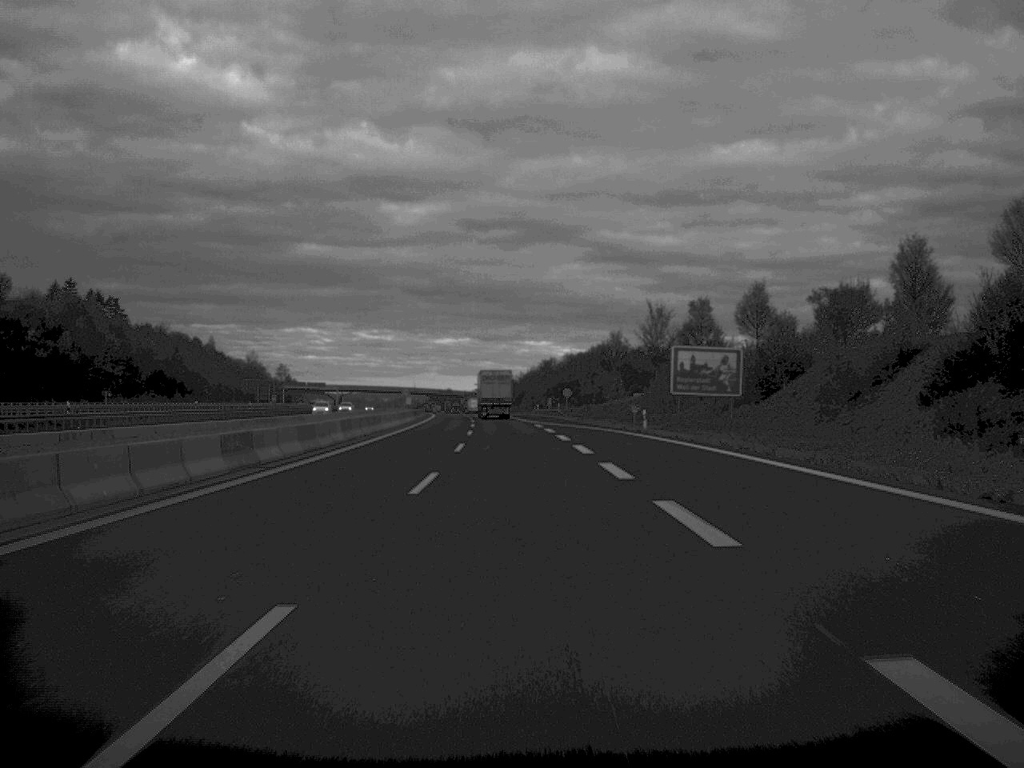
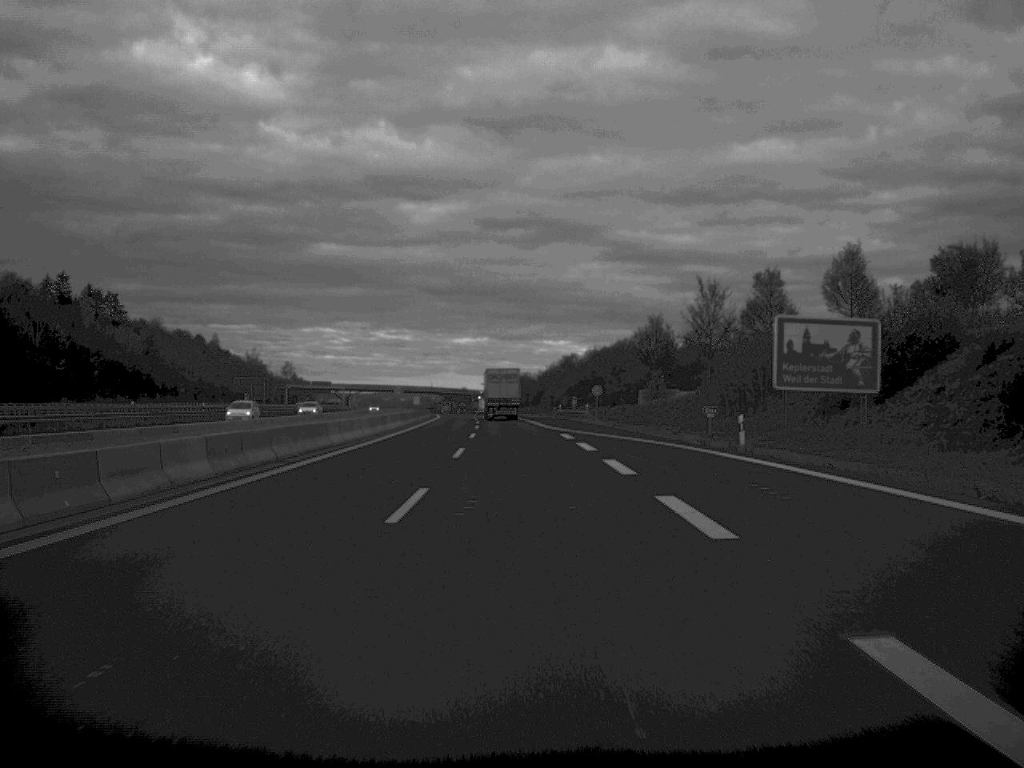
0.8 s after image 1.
(-0.2, +23.5) m; -1°
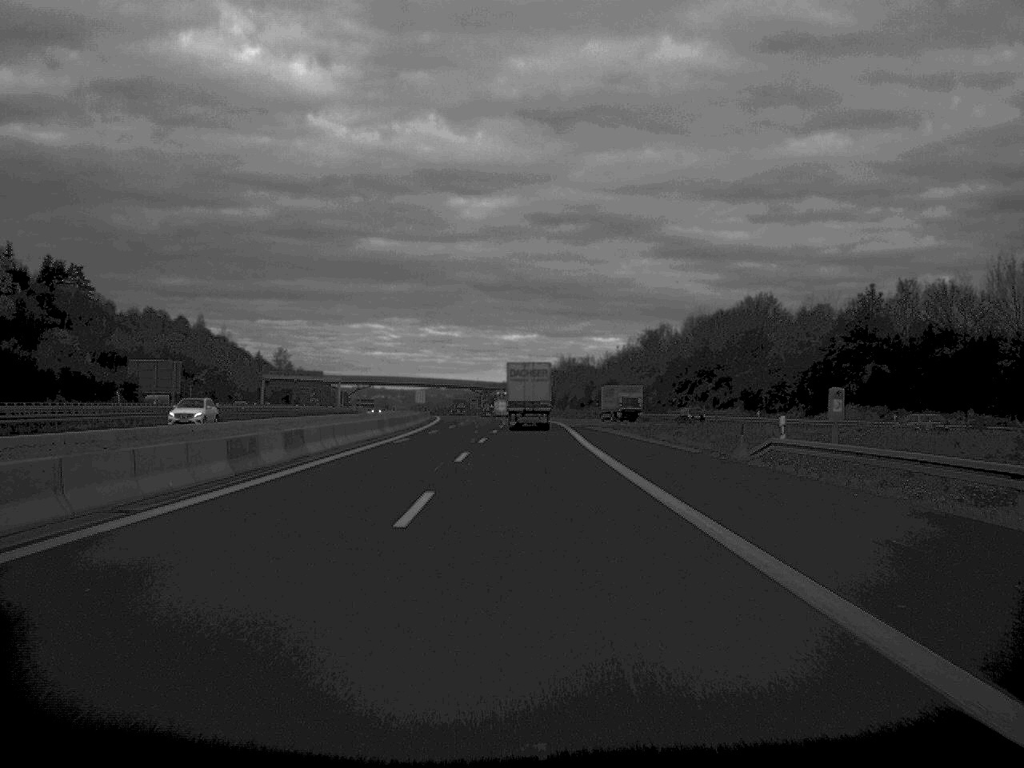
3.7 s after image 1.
(-1.8, +89.5) m; -2°
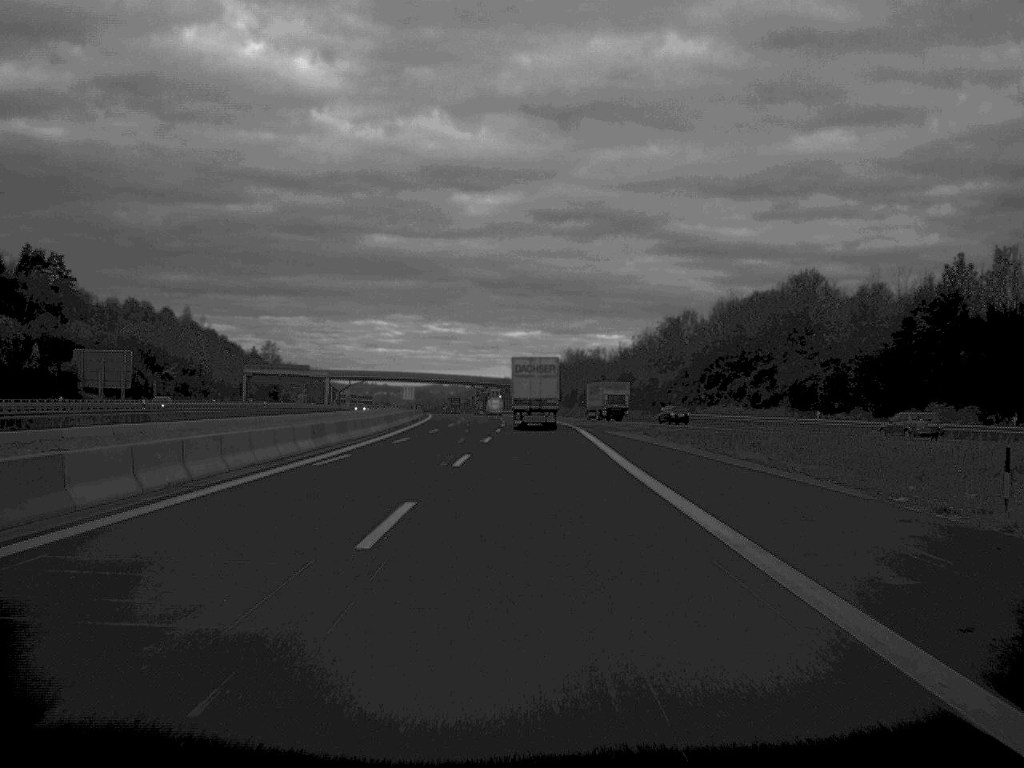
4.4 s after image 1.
(0.0, +20.6) m; 0°
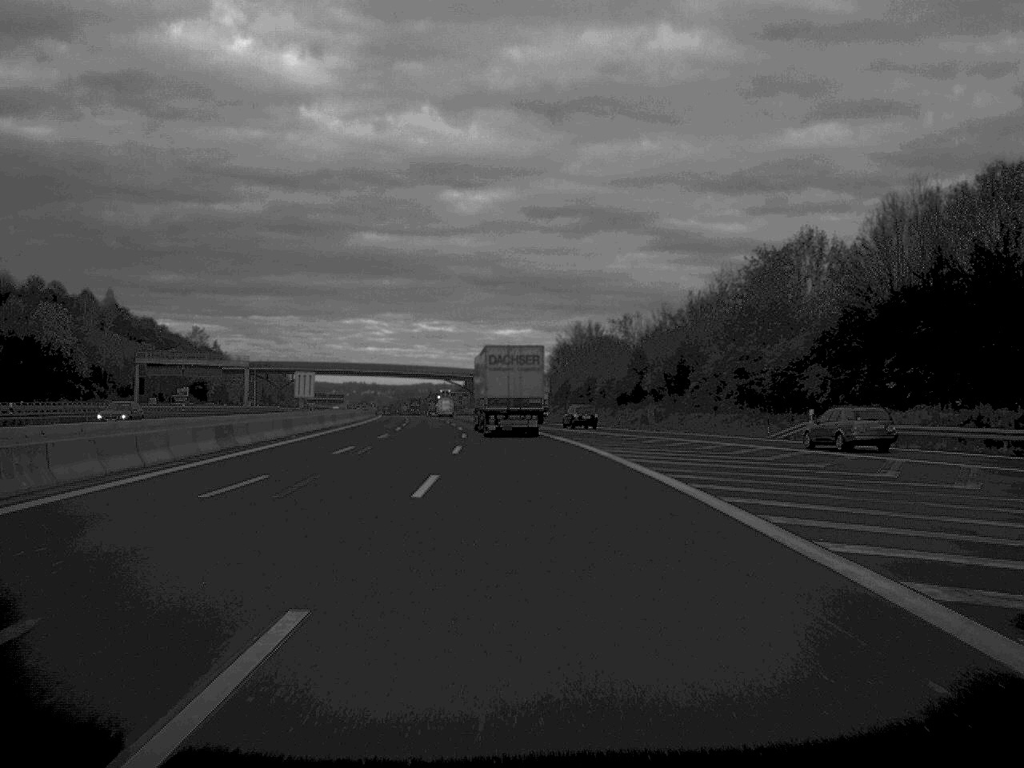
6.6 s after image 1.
(+0.2, +63.5) m; 0°
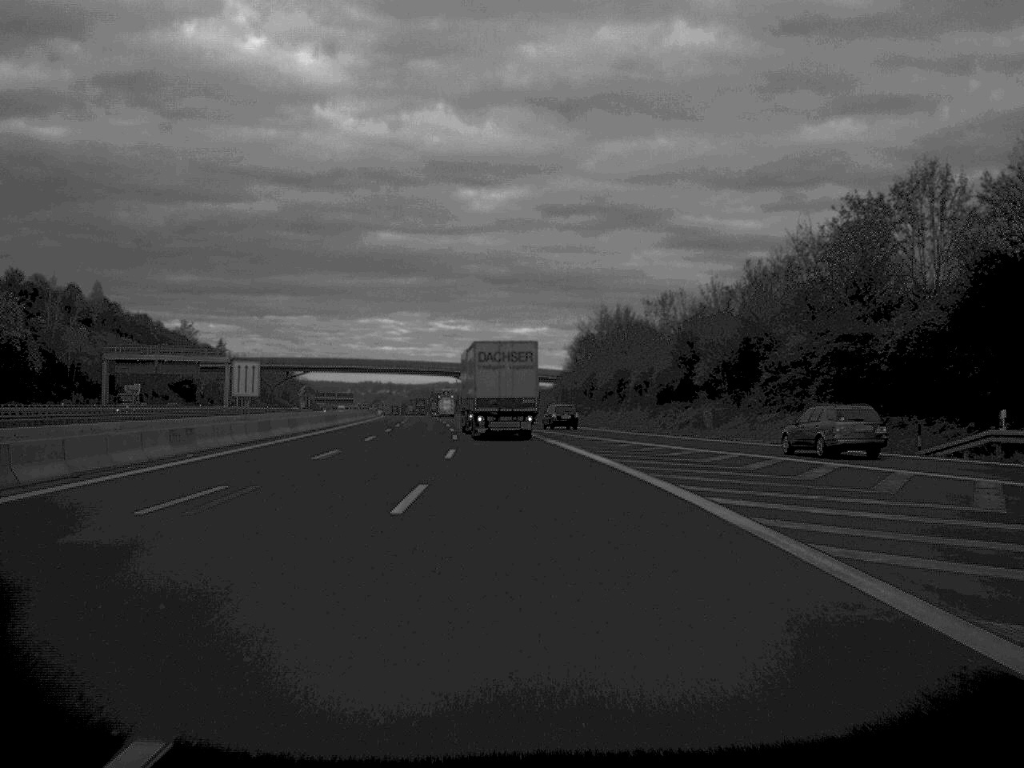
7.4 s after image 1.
(-0.1, +21.5) m; -1°
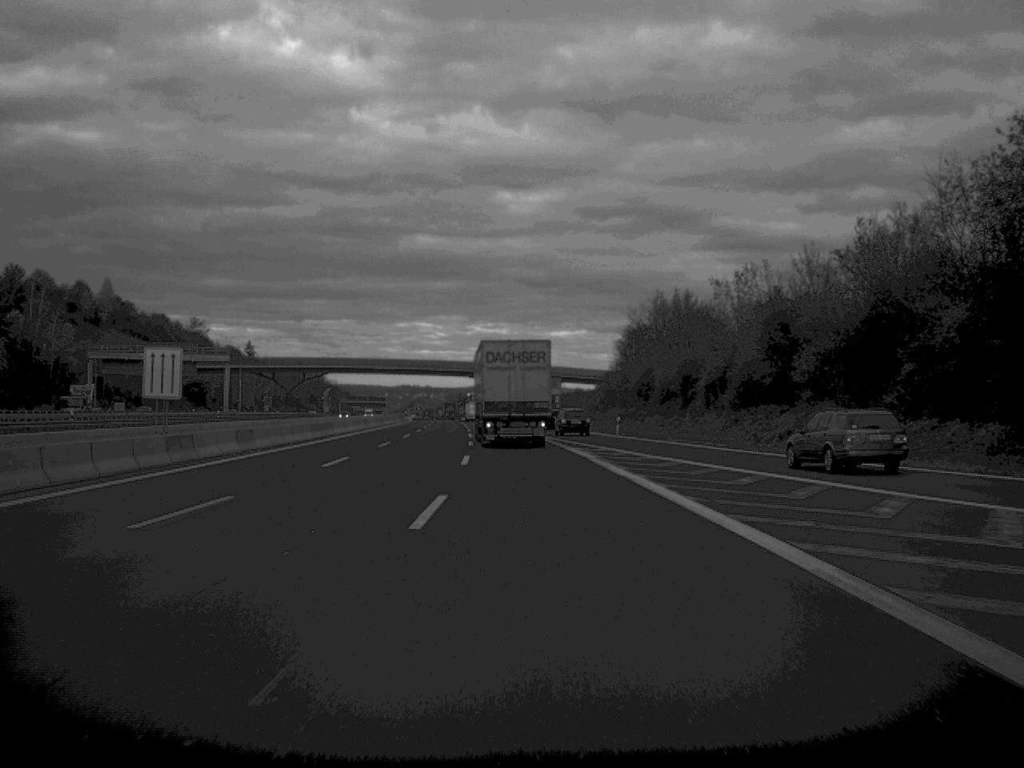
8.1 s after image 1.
(-0.3, +19.5) m; -2°
